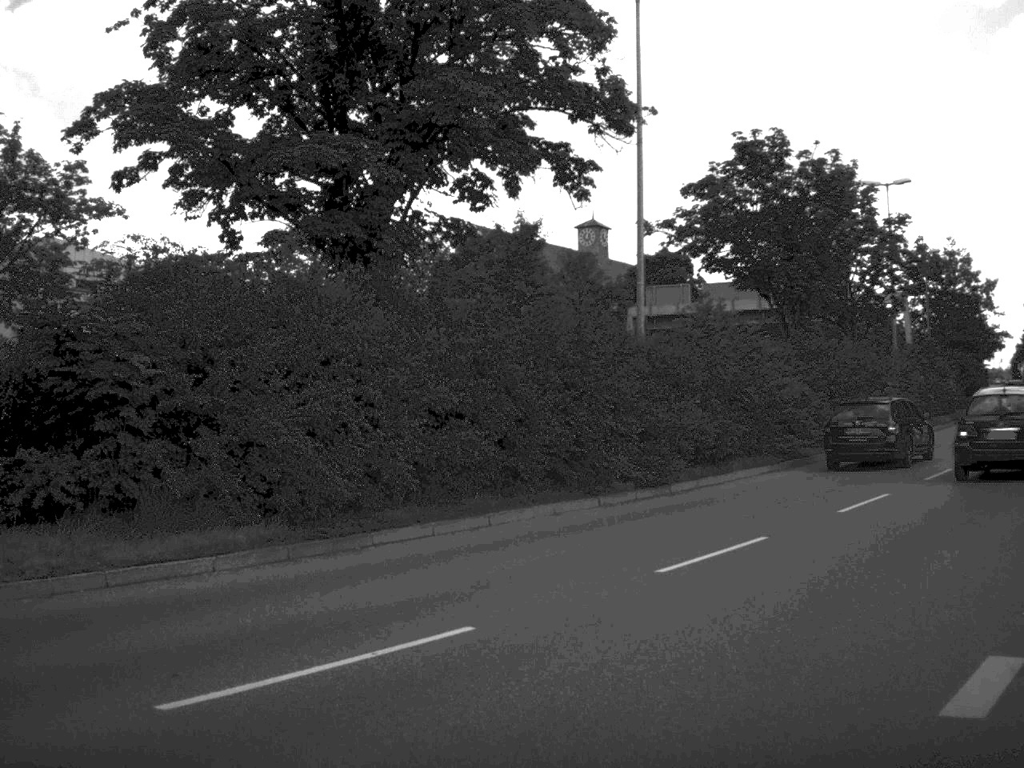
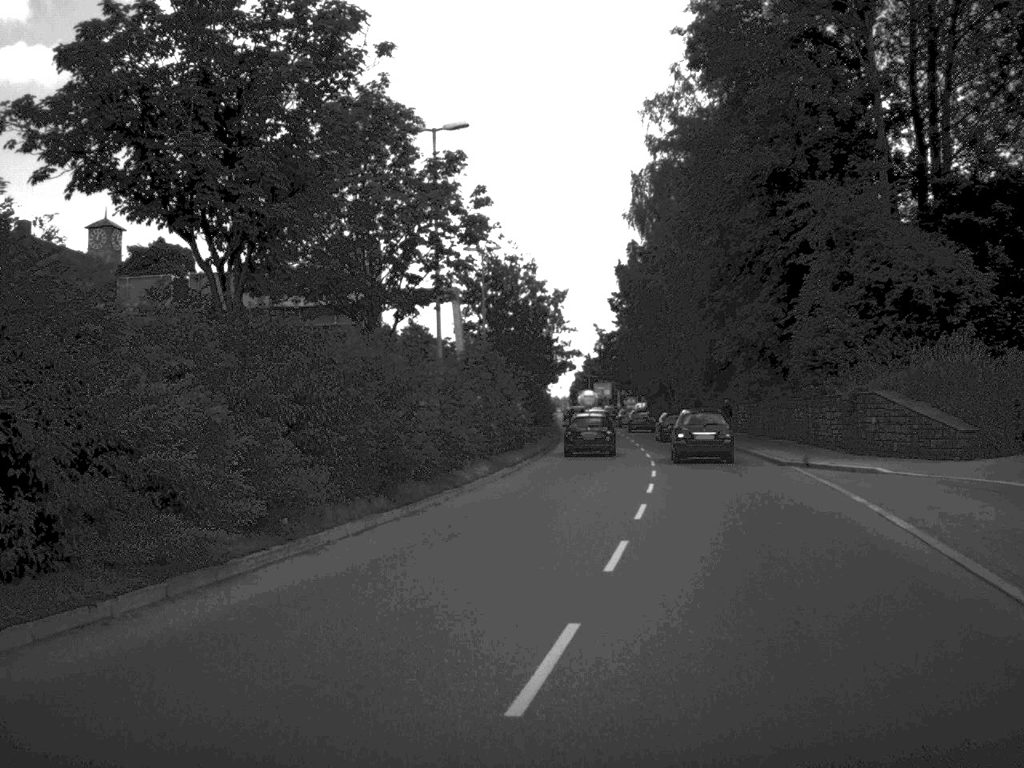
(+4.1, +15.6) m; +19°
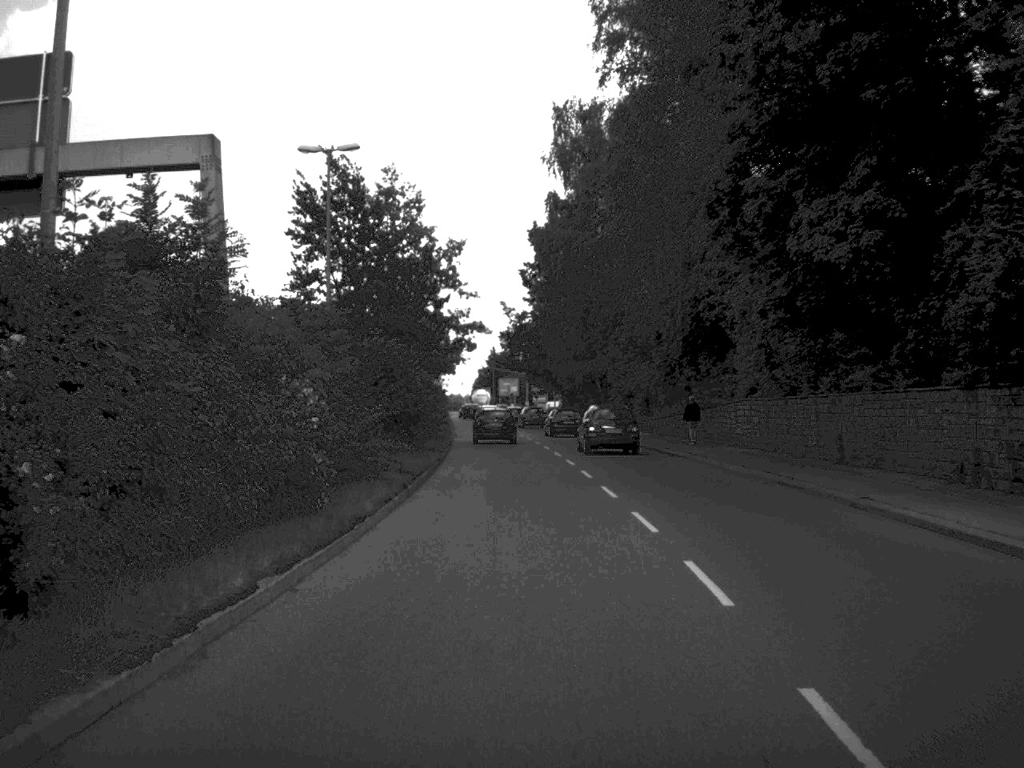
(+1.1, +26.0) m; +4°
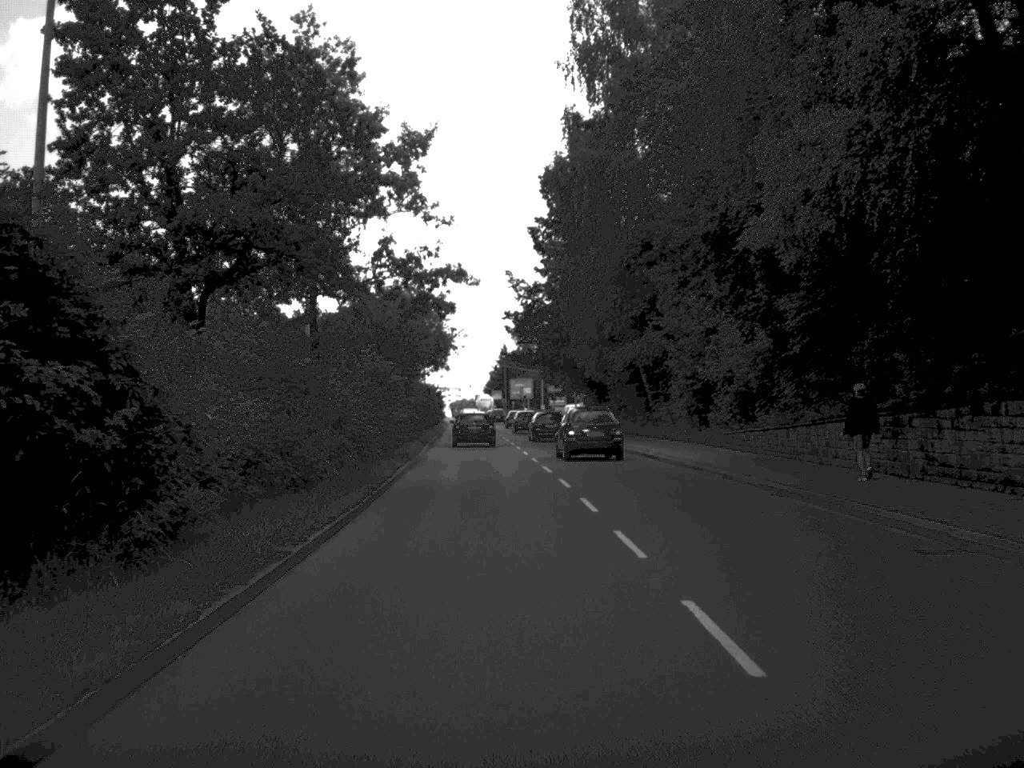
(0.0, +26.3) m; -1°
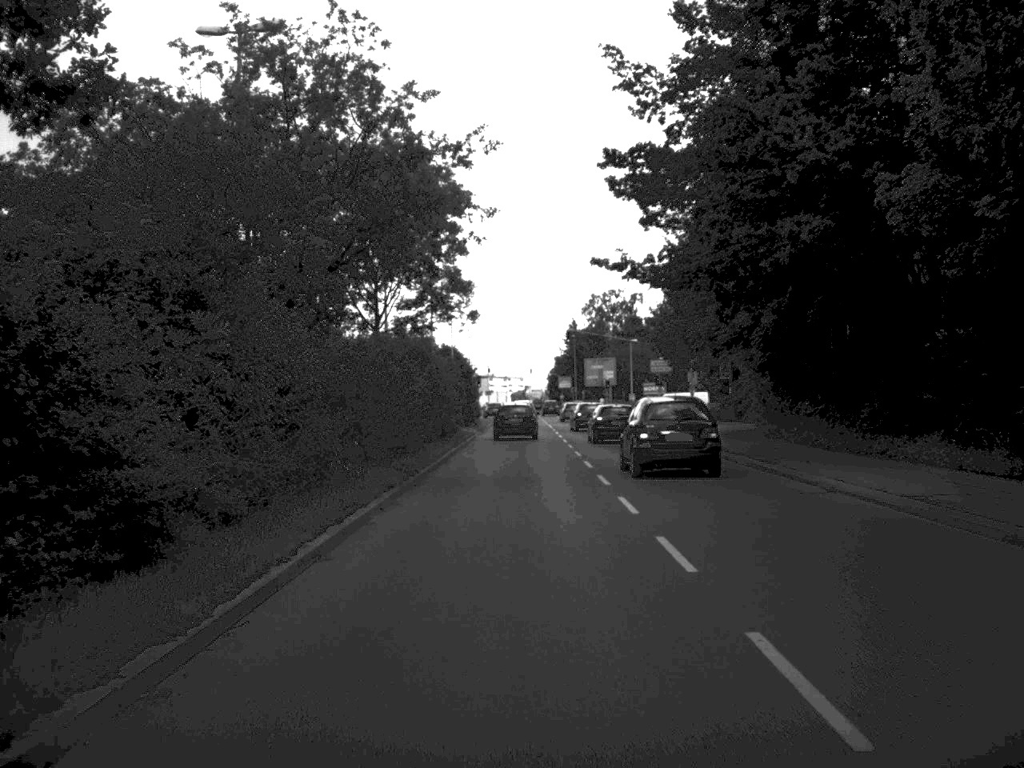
(-1.7, +49.0) m; -3°
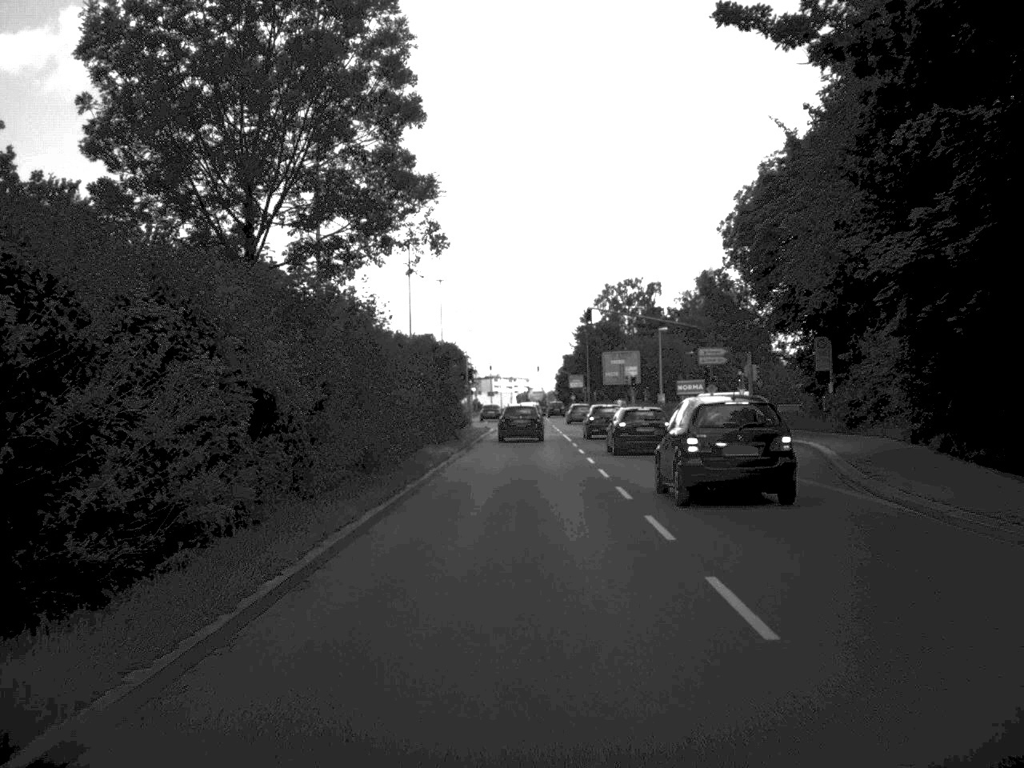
(-0.1, +20.9) m; 0°
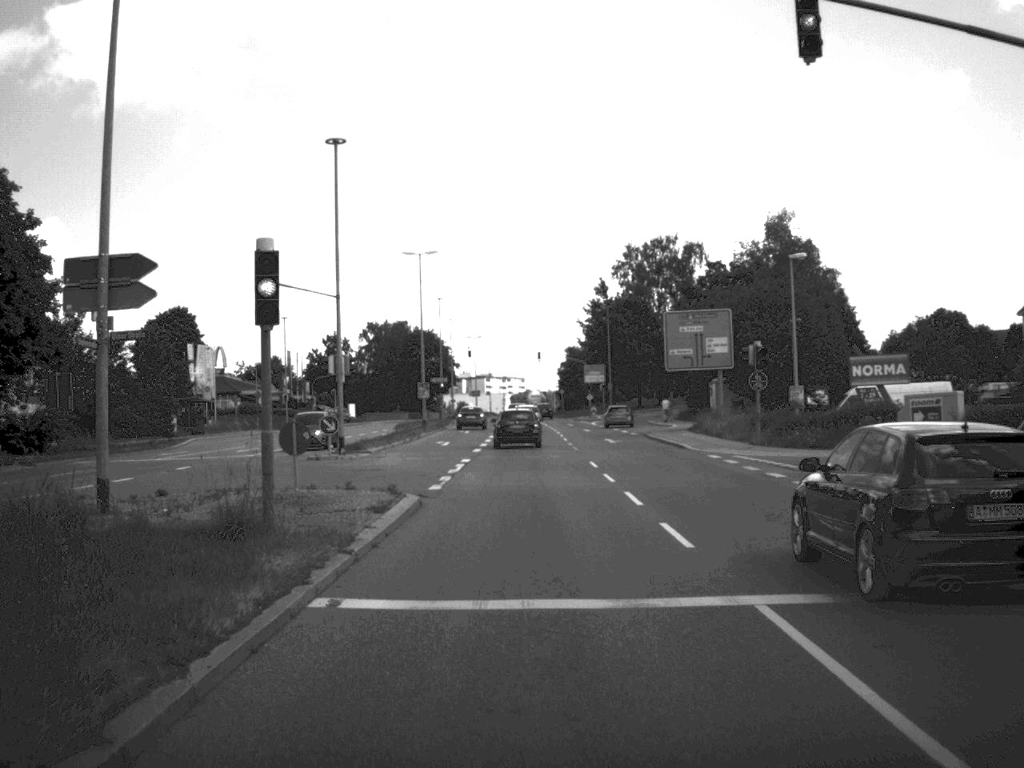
(-0.2, +49.6) m; 0°
